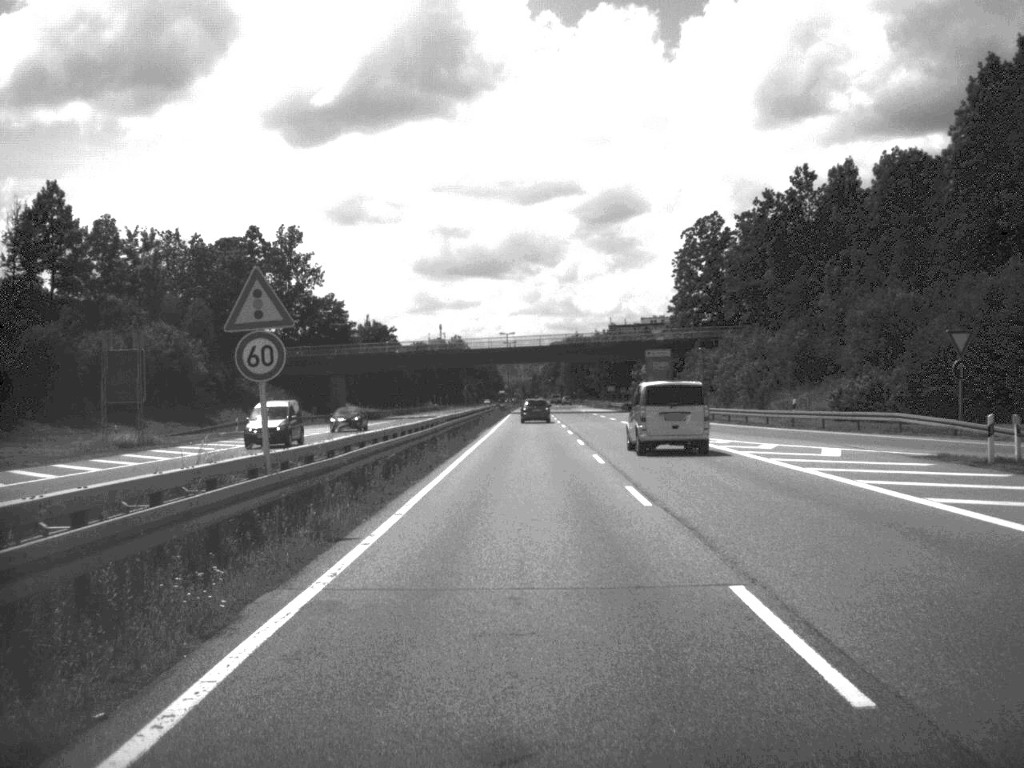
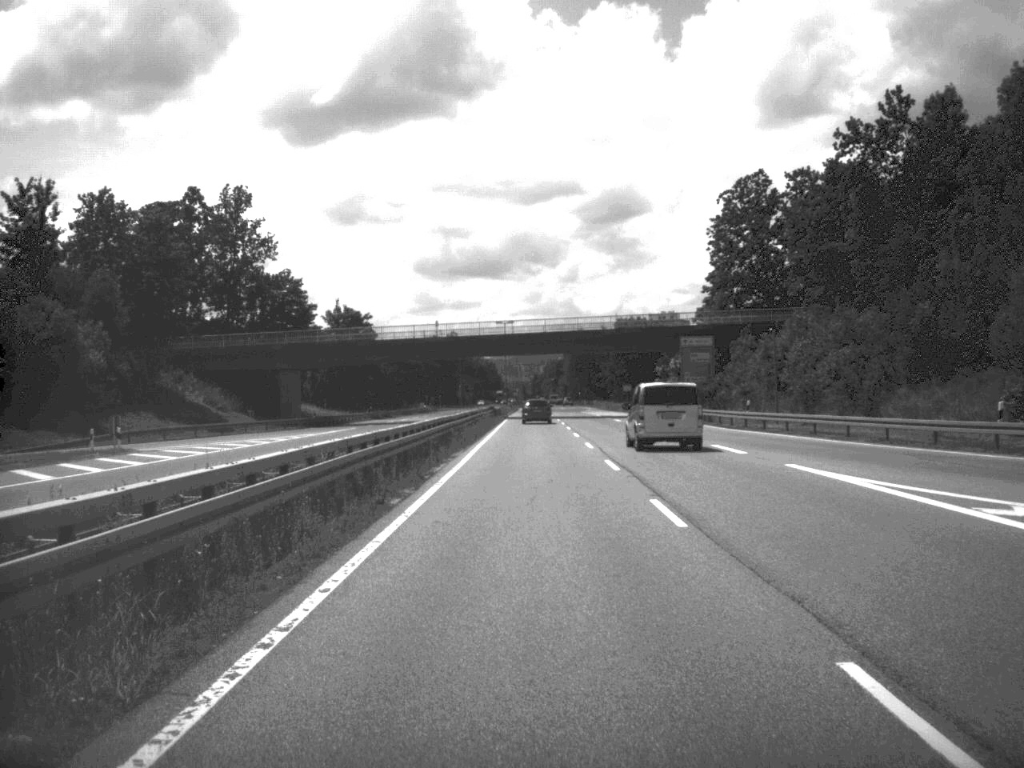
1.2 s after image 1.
(0.0, +26.2) m; 0°
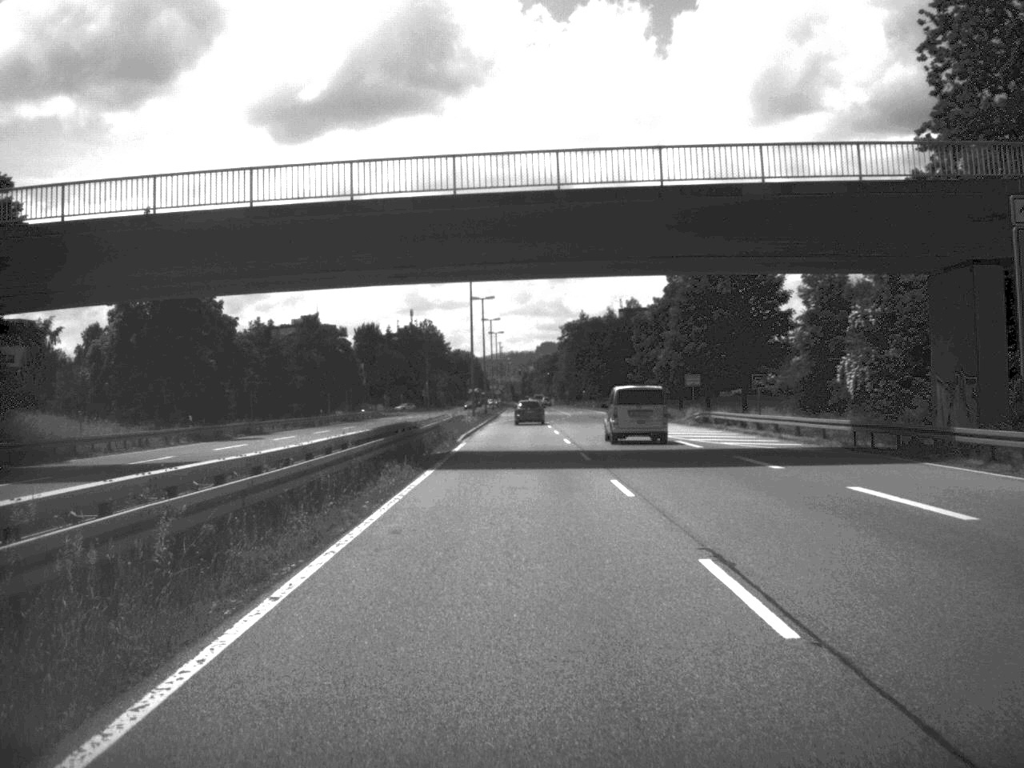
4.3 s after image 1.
(+0.3, +65.4) m; 0°
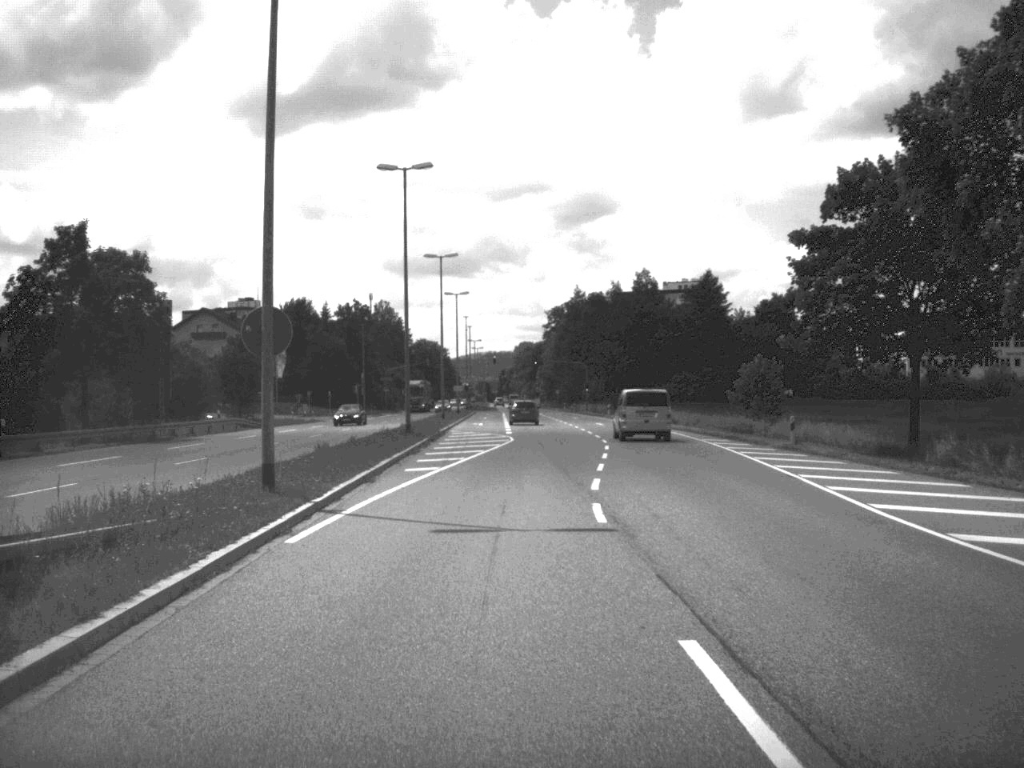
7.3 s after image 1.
(-0.1, +62.3) m; +1°
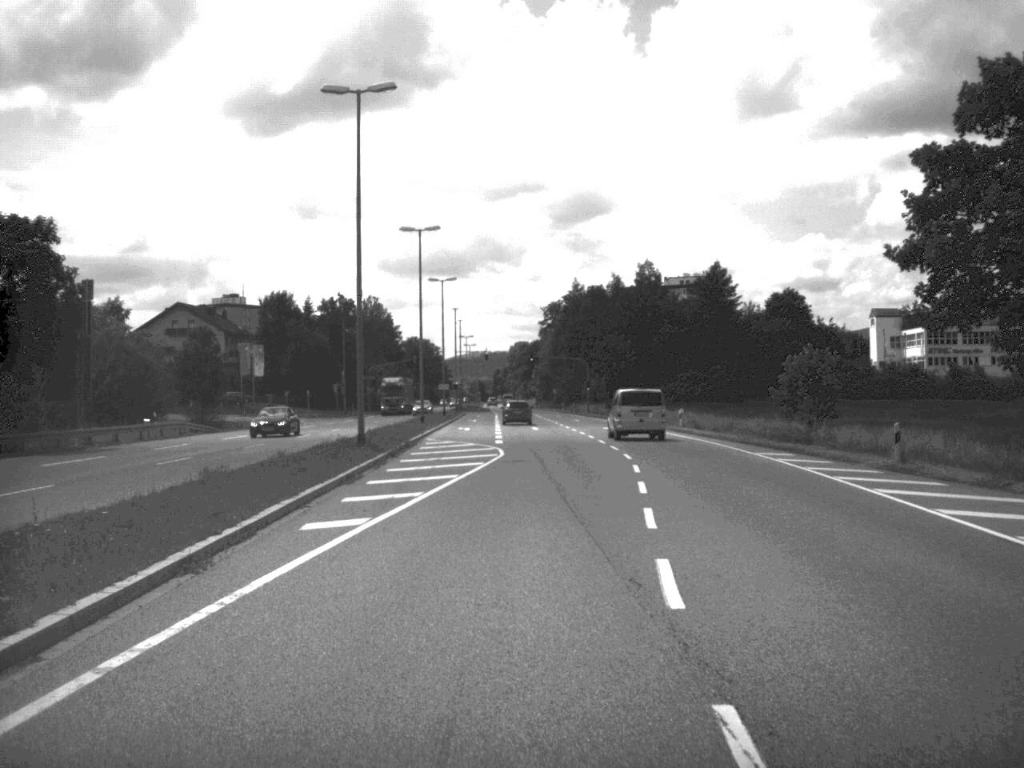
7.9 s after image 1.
(0.0, +12.3) m; 0°
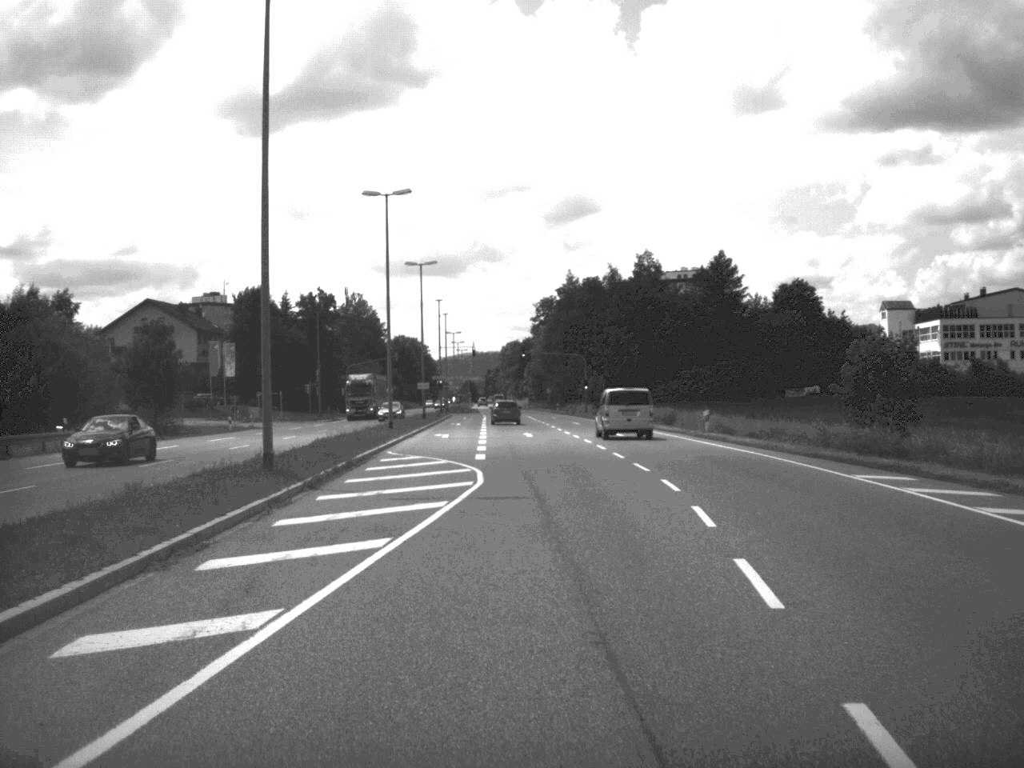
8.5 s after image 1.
(0.0, +11.7) m; 0°
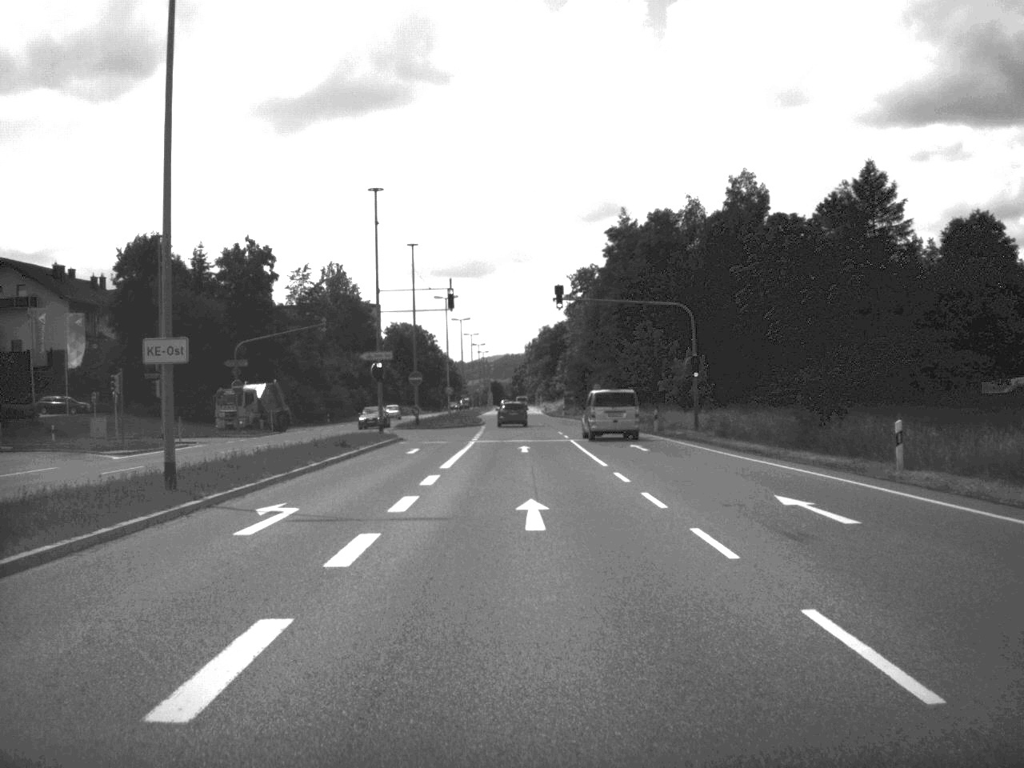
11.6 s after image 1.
(-0.5, +61.6) m; -2°
